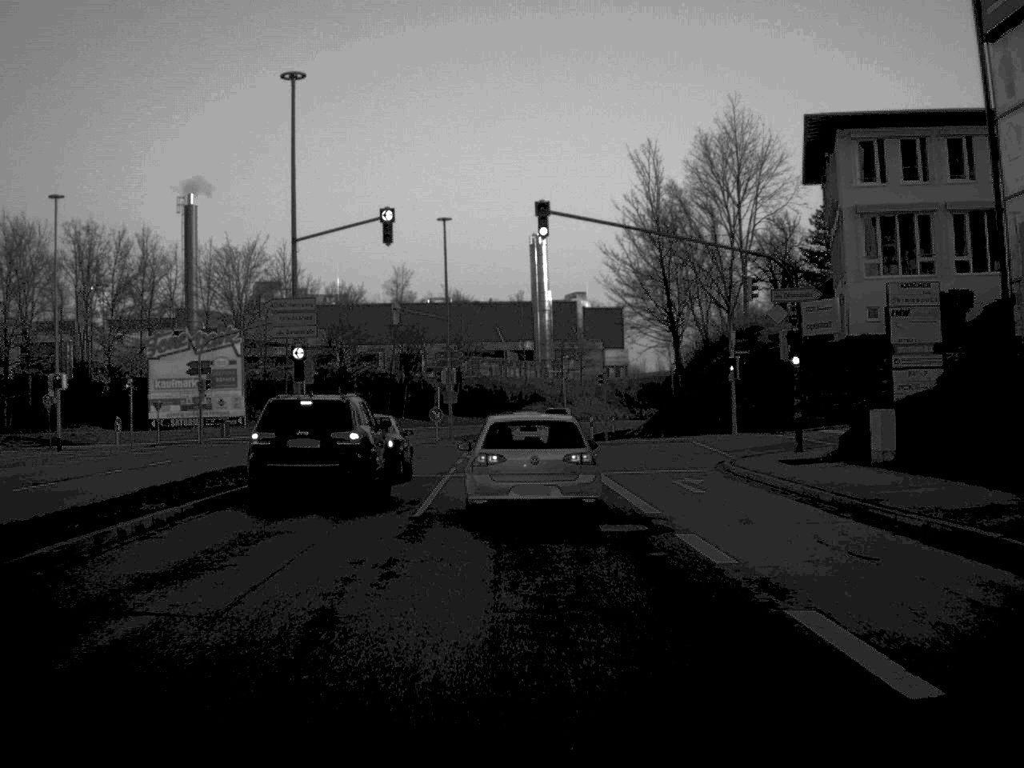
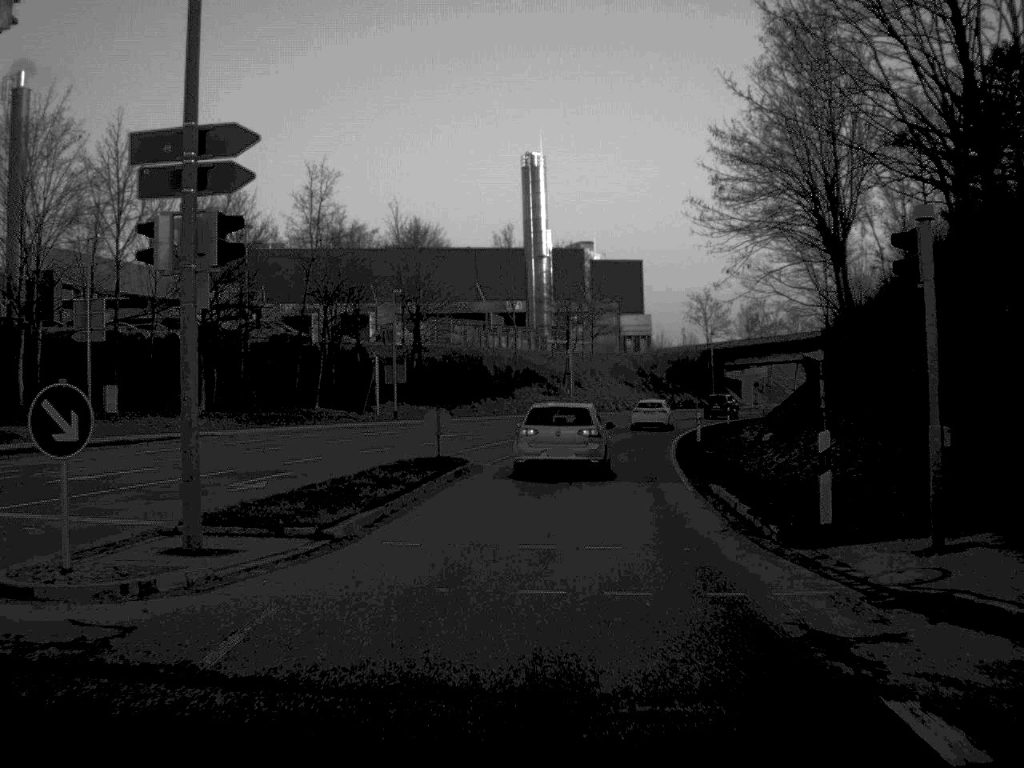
(-0.3, +46.7) m; +1°
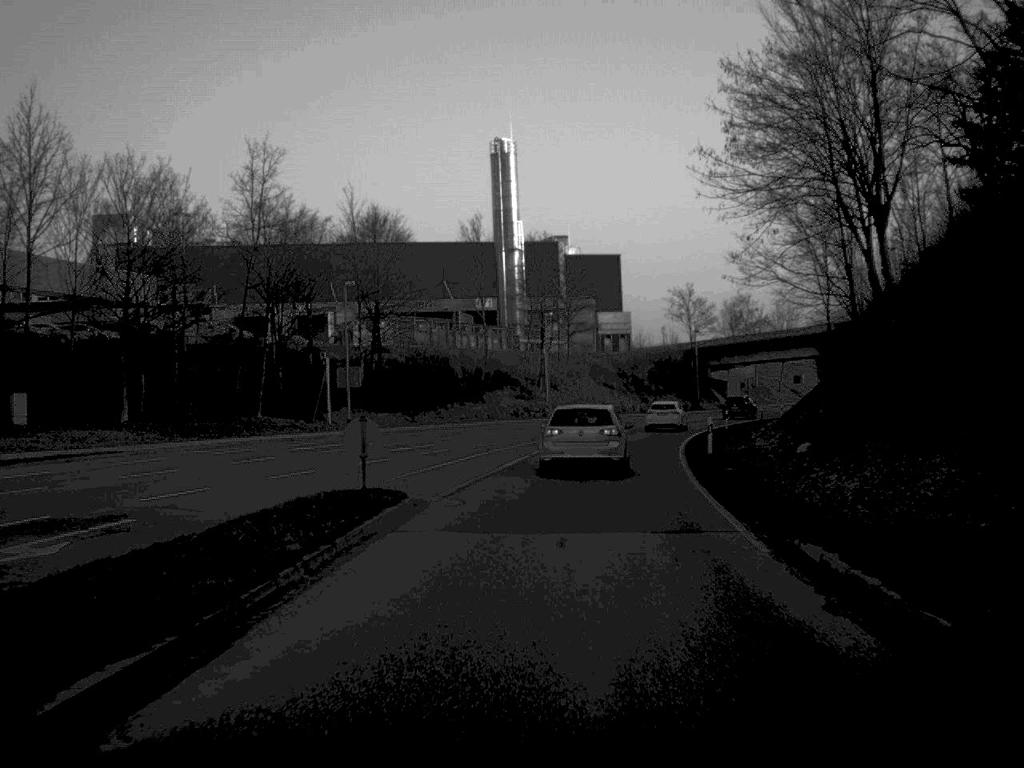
(+0.1, +8.9) m; +1°
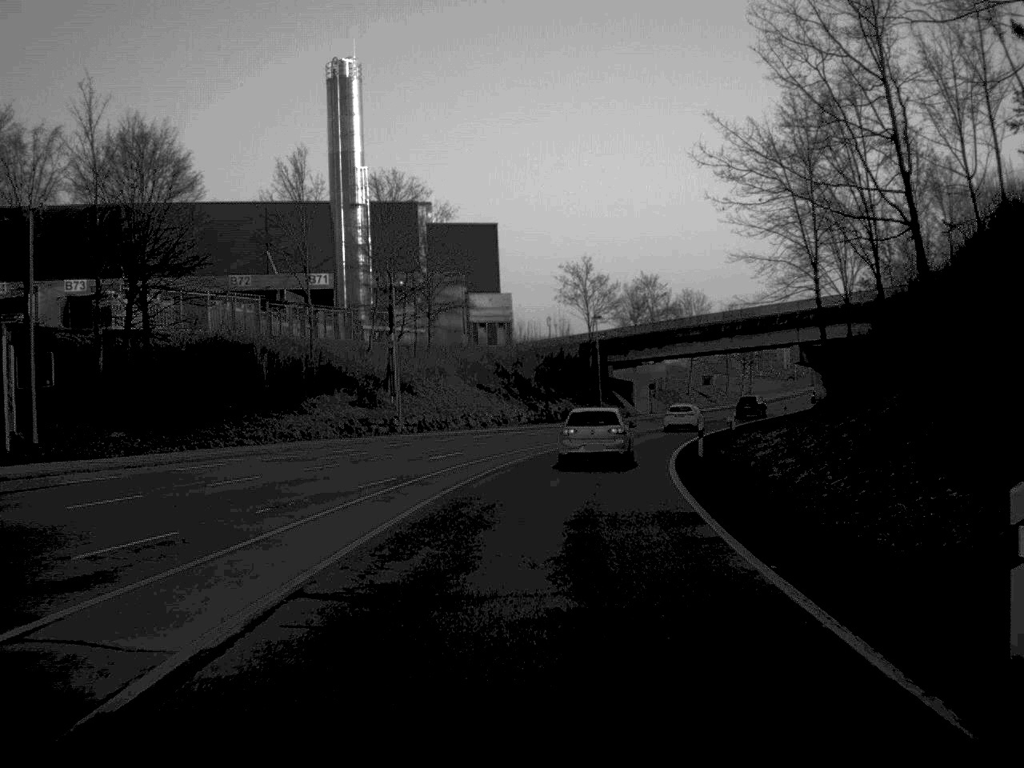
(+1.5, +29.3) m; +6°
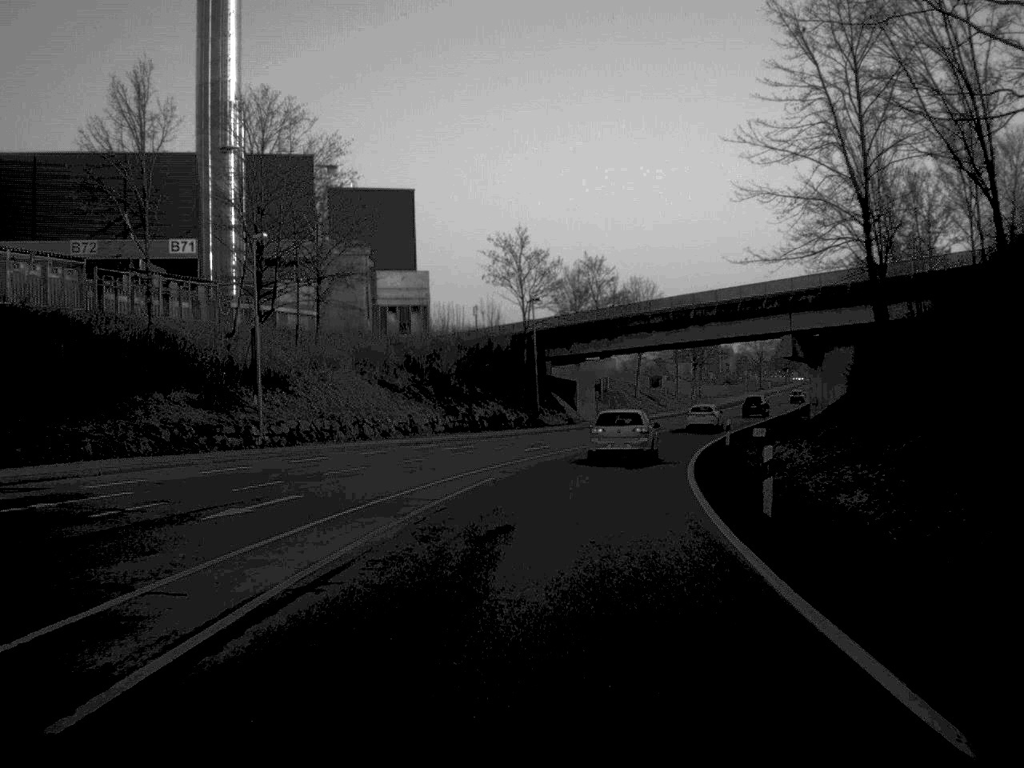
(+0.6, +19.1) m; +3°
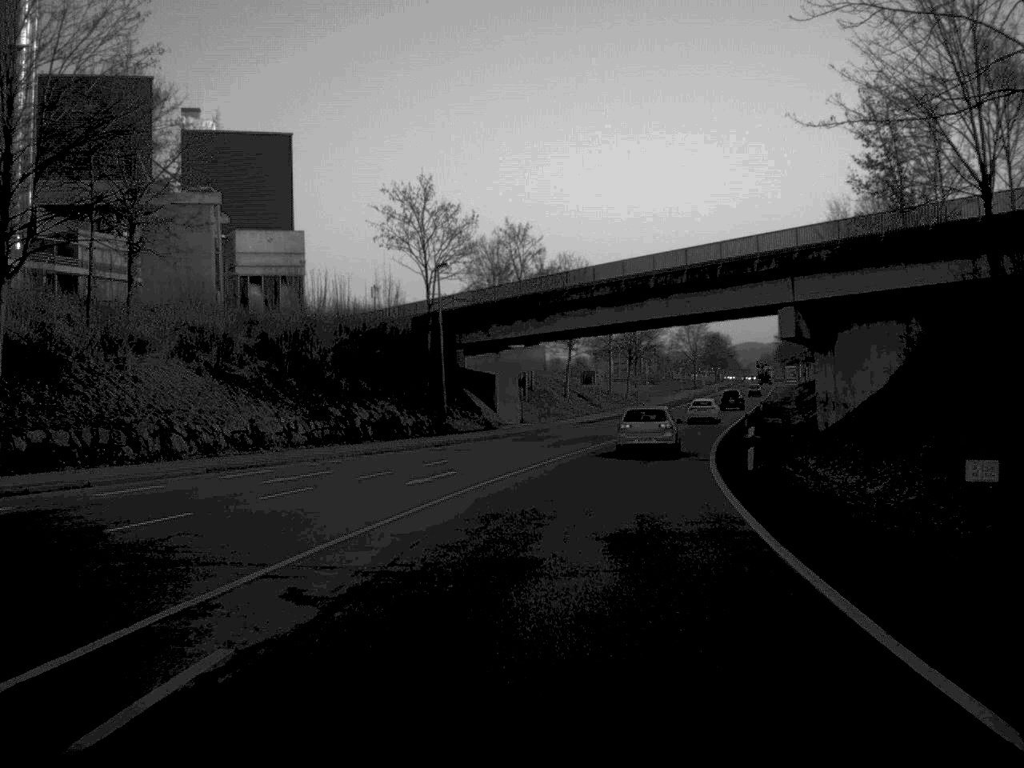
(+0.6, +19.5) m; +4°
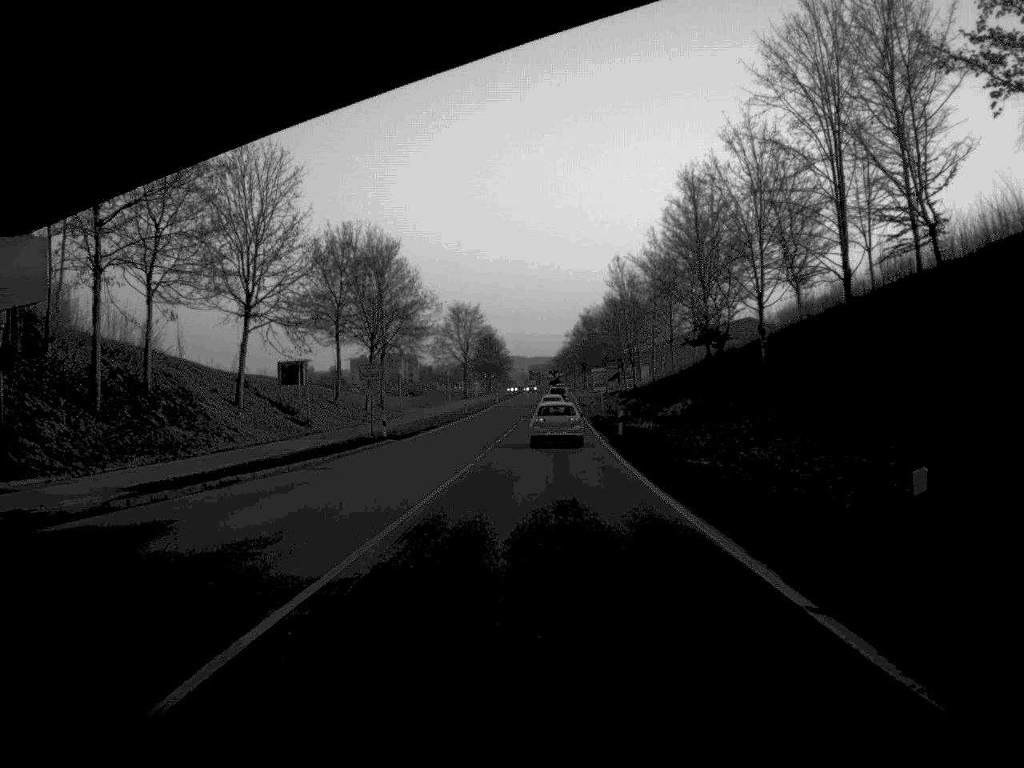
(+5.4, +51.2) m; +11°
